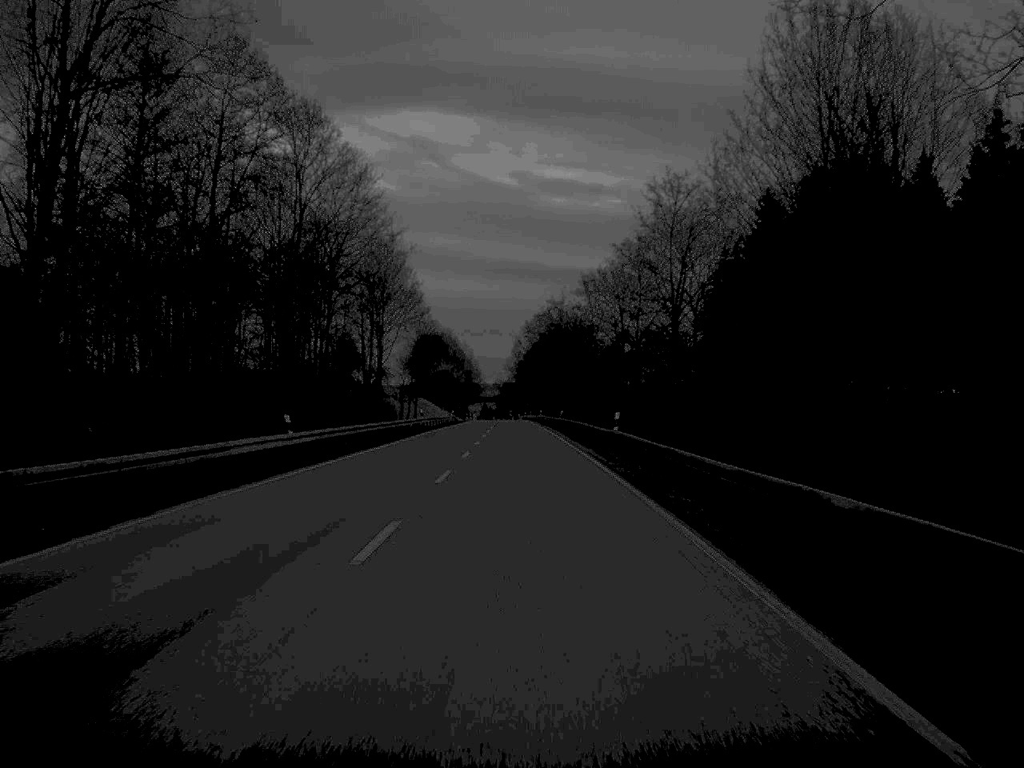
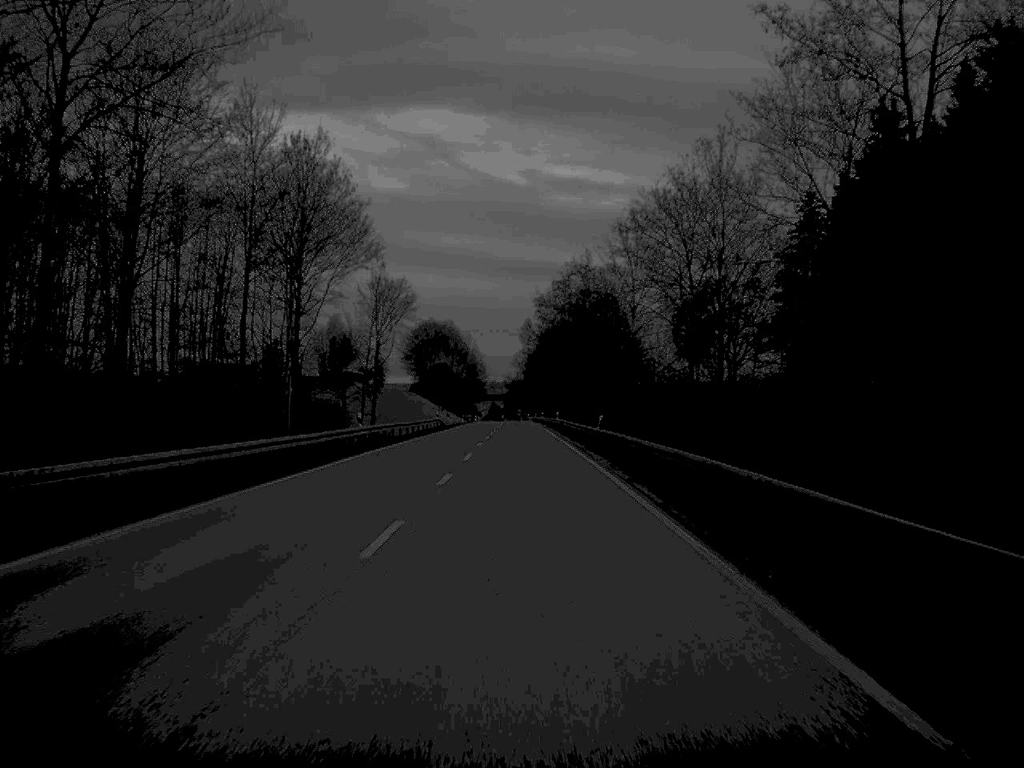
(-0.1, +36.1) m; 0°
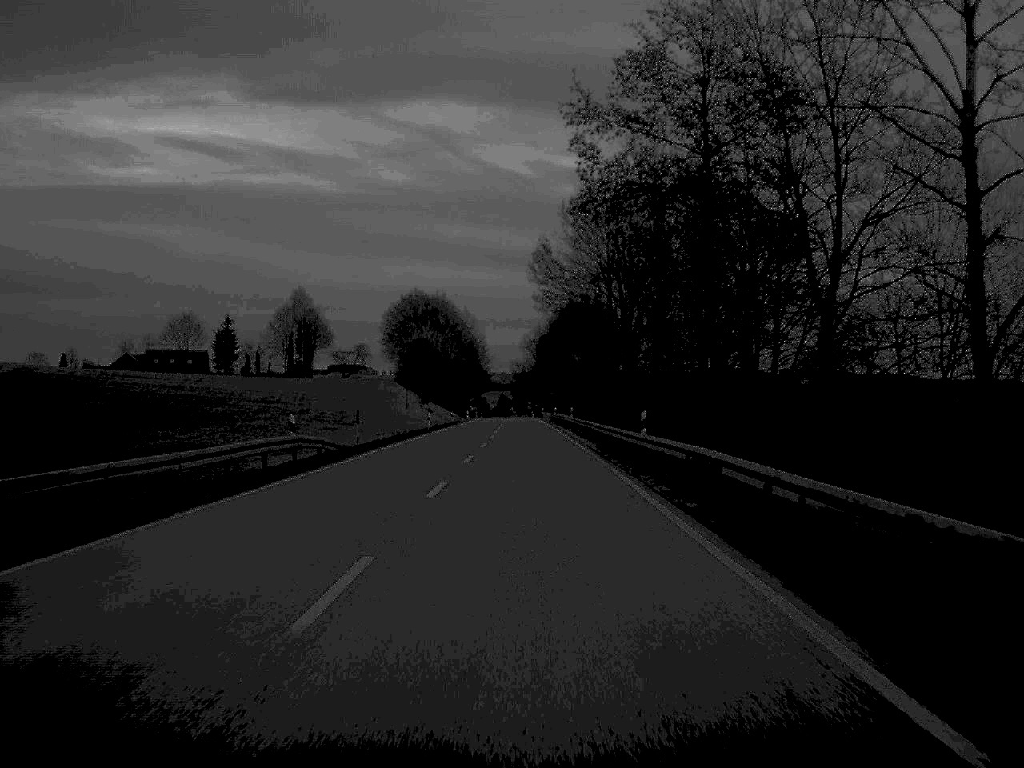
(-0.2, +64.7) m; 0°
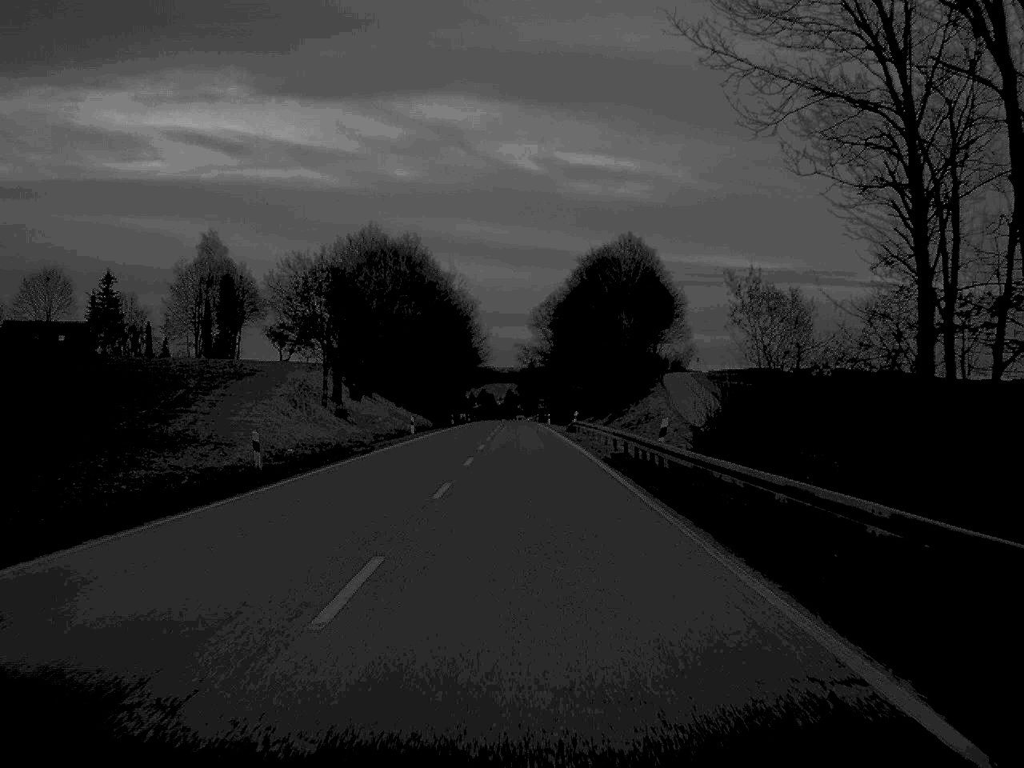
(-0.1, +84.4) m; 0°
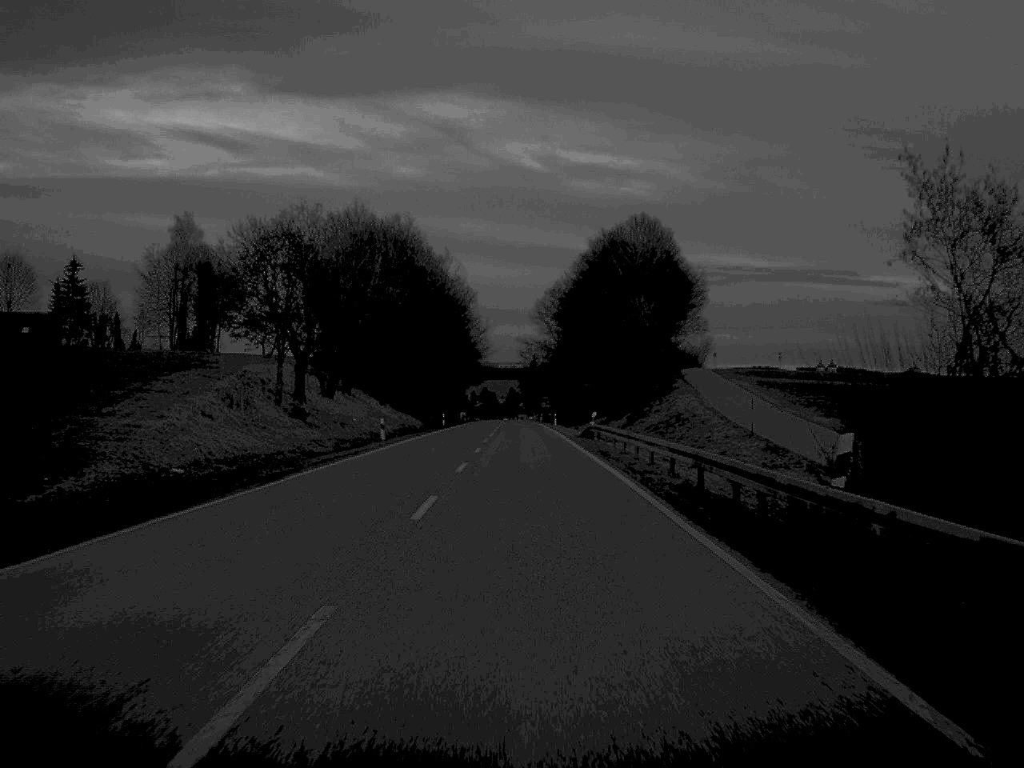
(0.0, +16.0) m; 0°
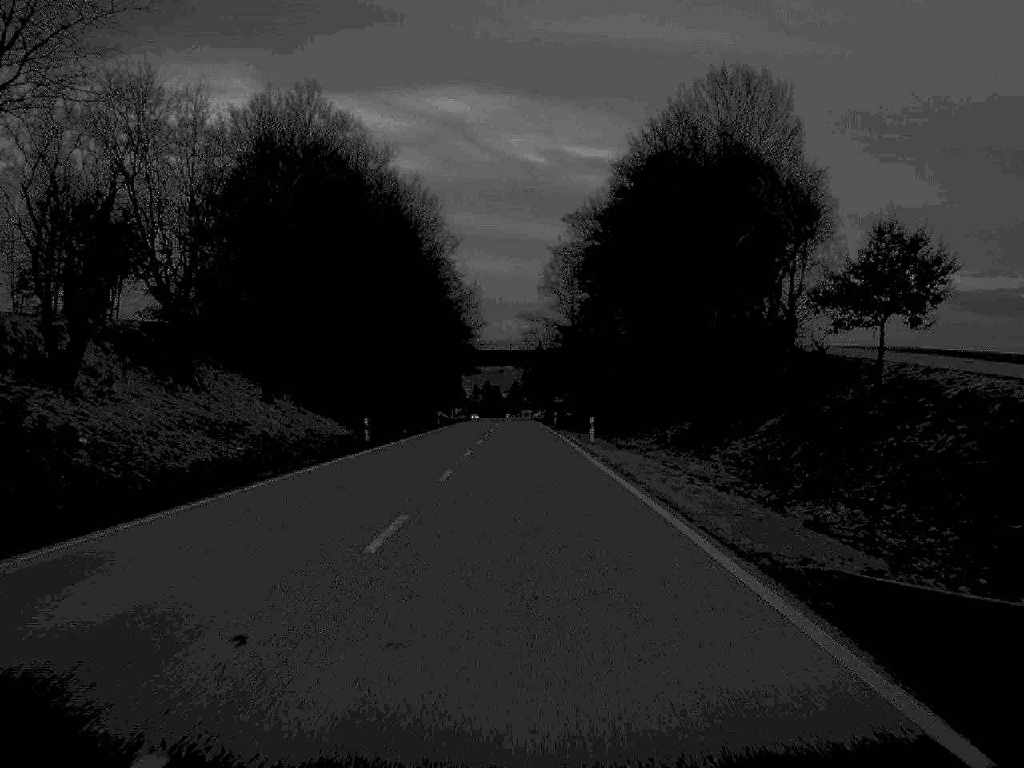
(0.0, +52.1) m; 0°
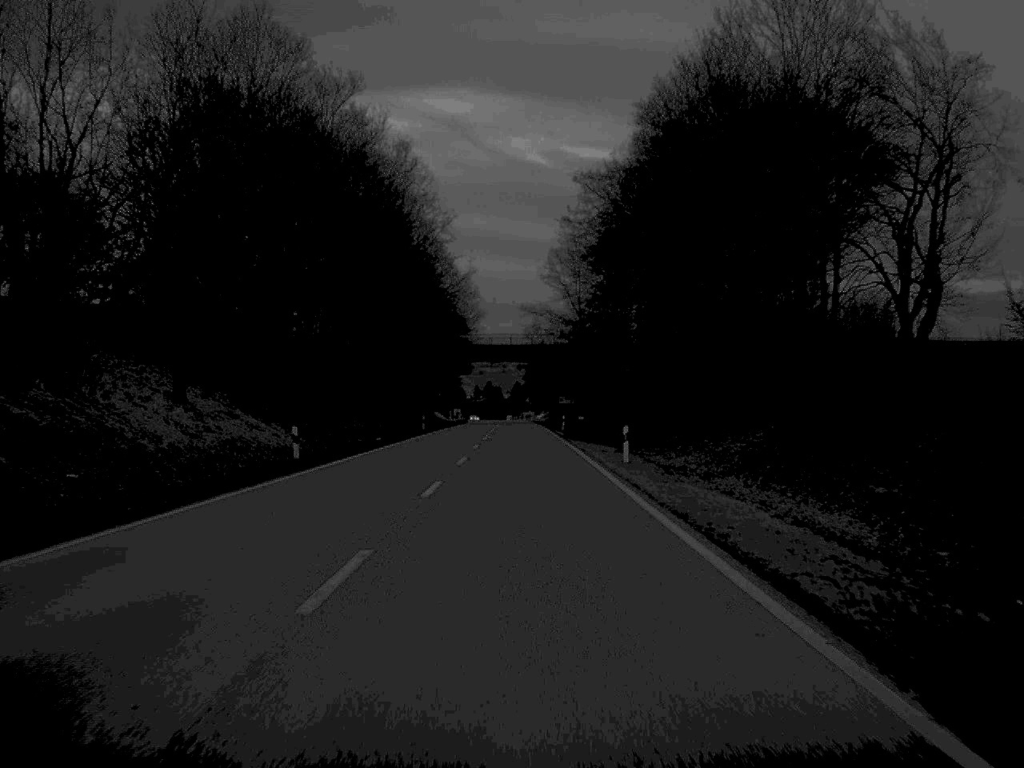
(0.0, +16.1) m; 0°
